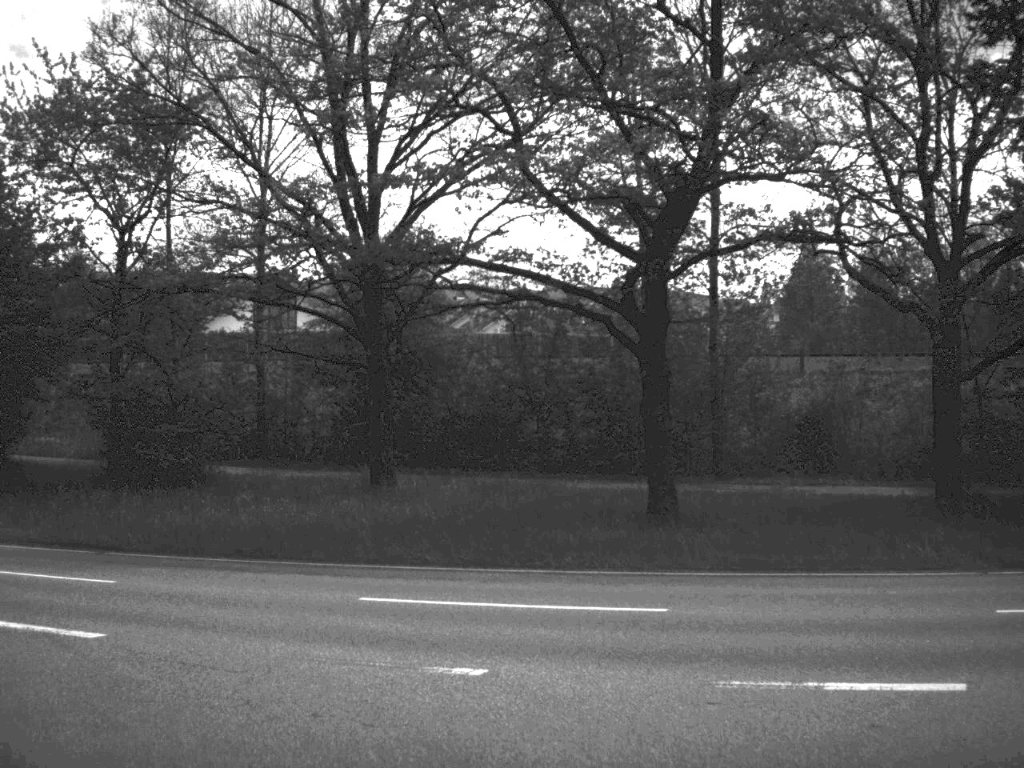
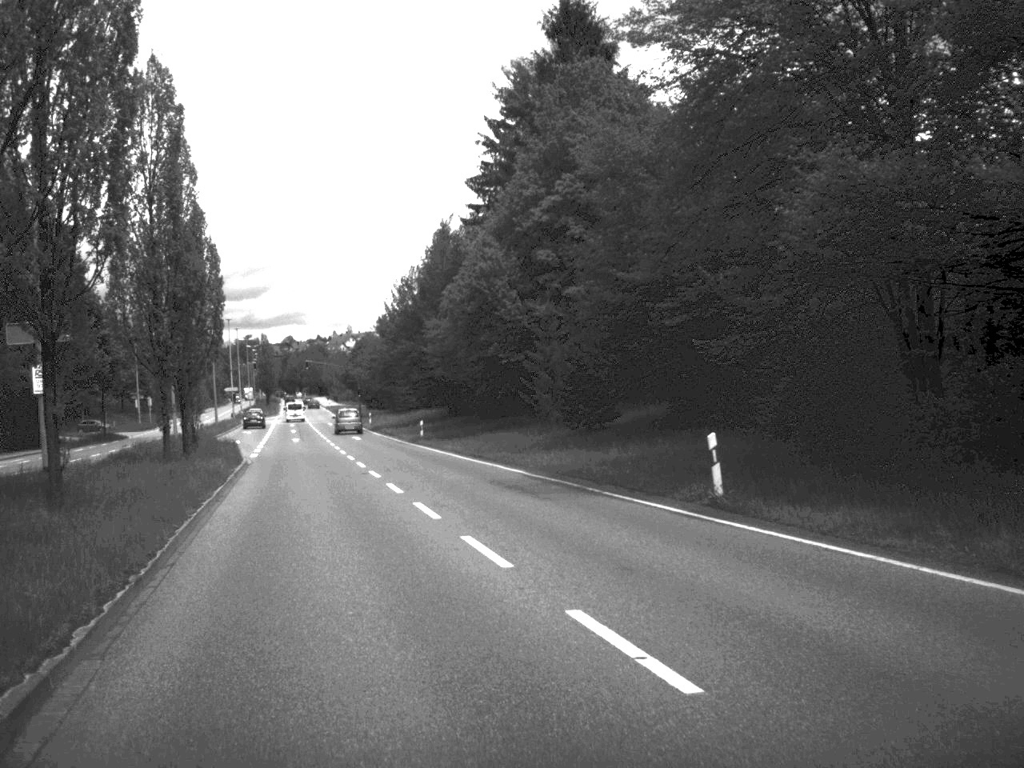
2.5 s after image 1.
(-8.8, +13.7) m; -60°
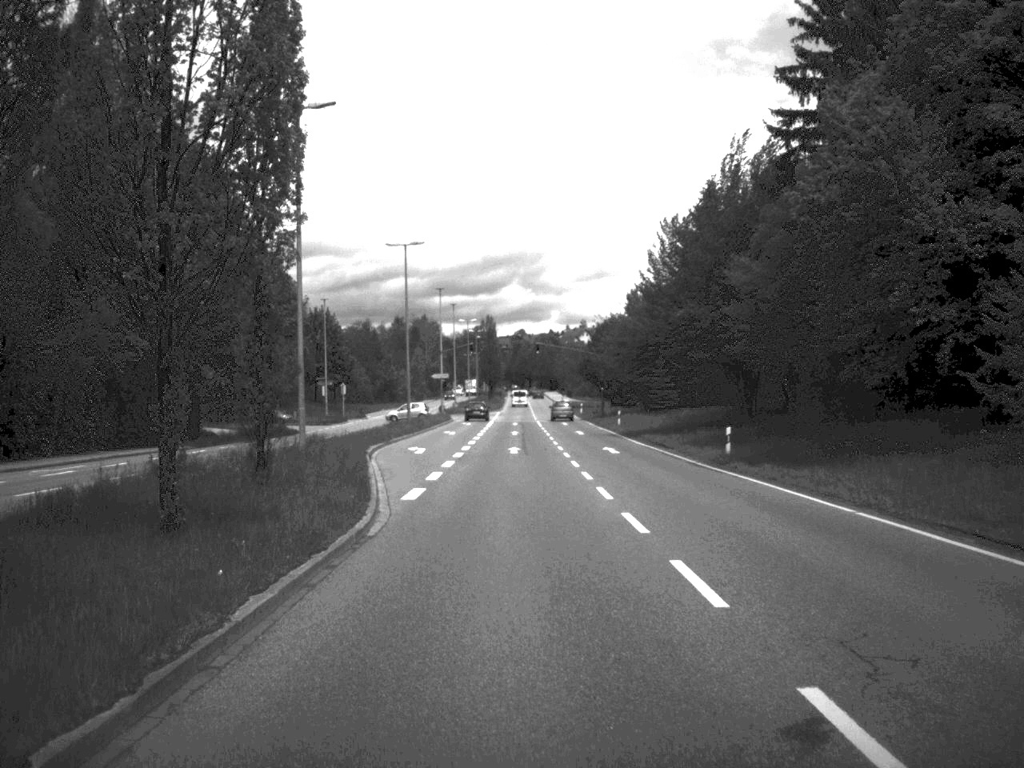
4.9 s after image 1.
(-3.9, +25.6) m; -10°
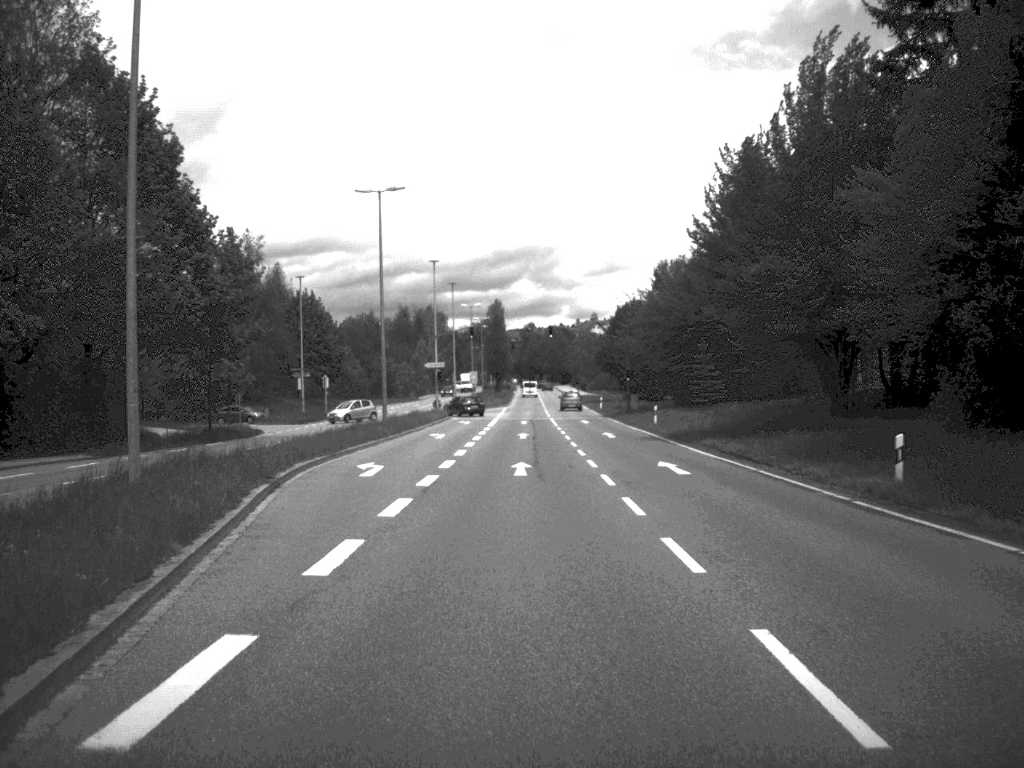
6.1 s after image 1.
(-0.1, +16.1) m; -1°
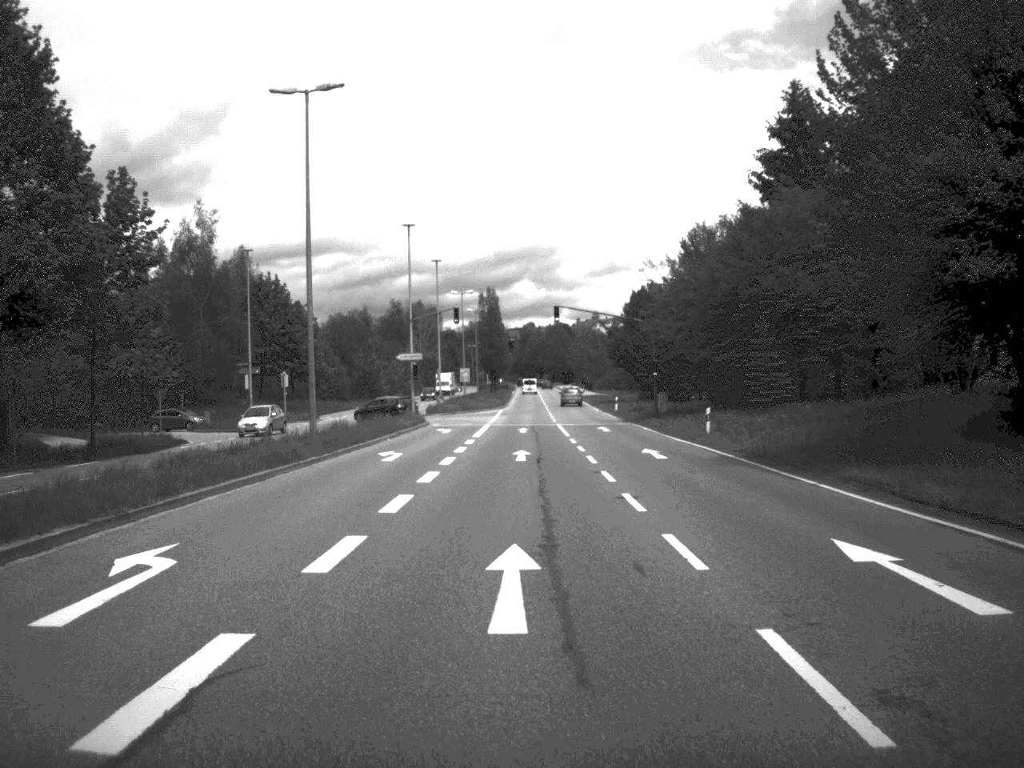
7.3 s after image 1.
(0.0, +17.7) m; 0°
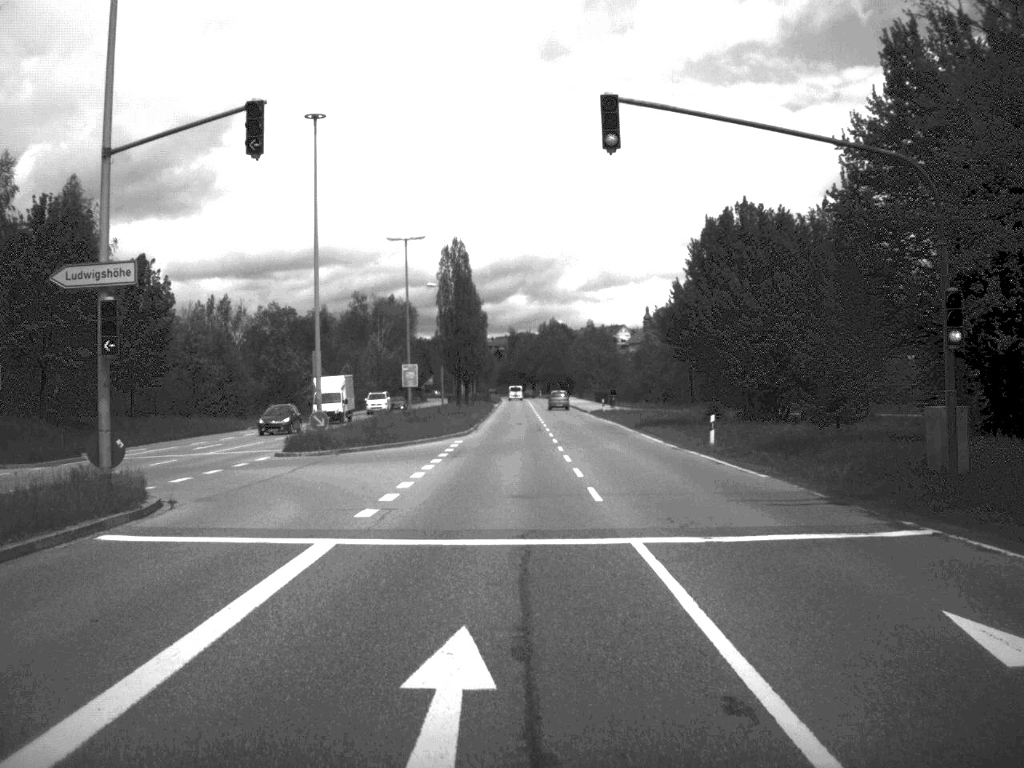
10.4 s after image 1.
(+0.1, +47.4) m; 0°
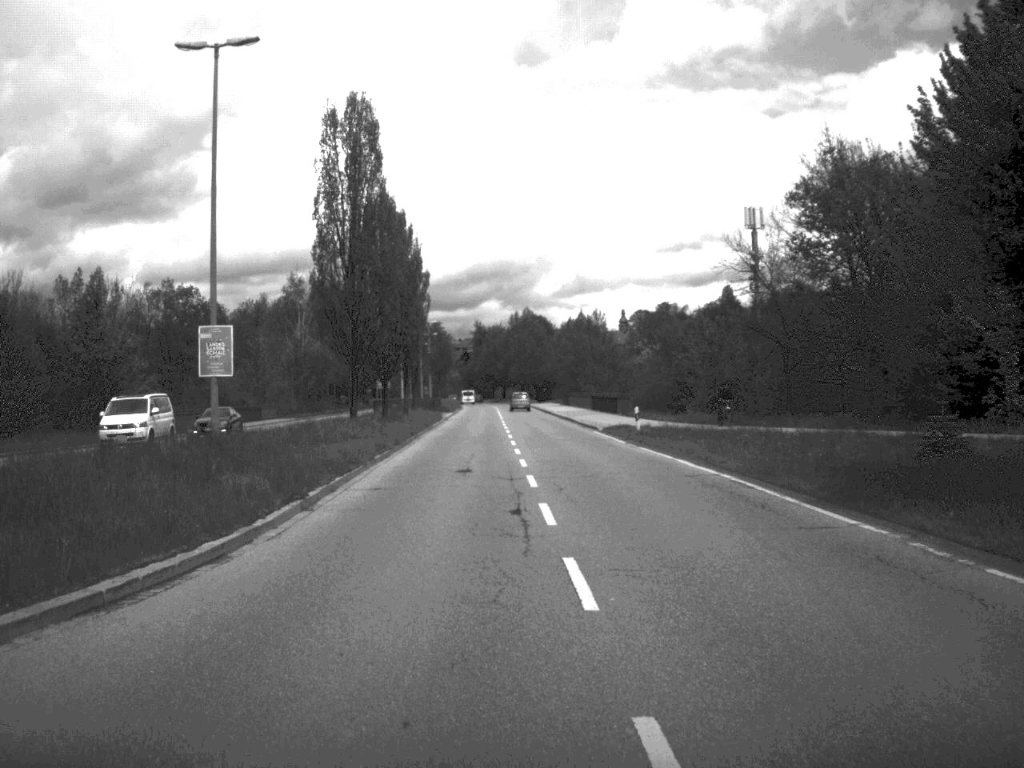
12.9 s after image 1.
(+0.2, +40.0) m; +1°
